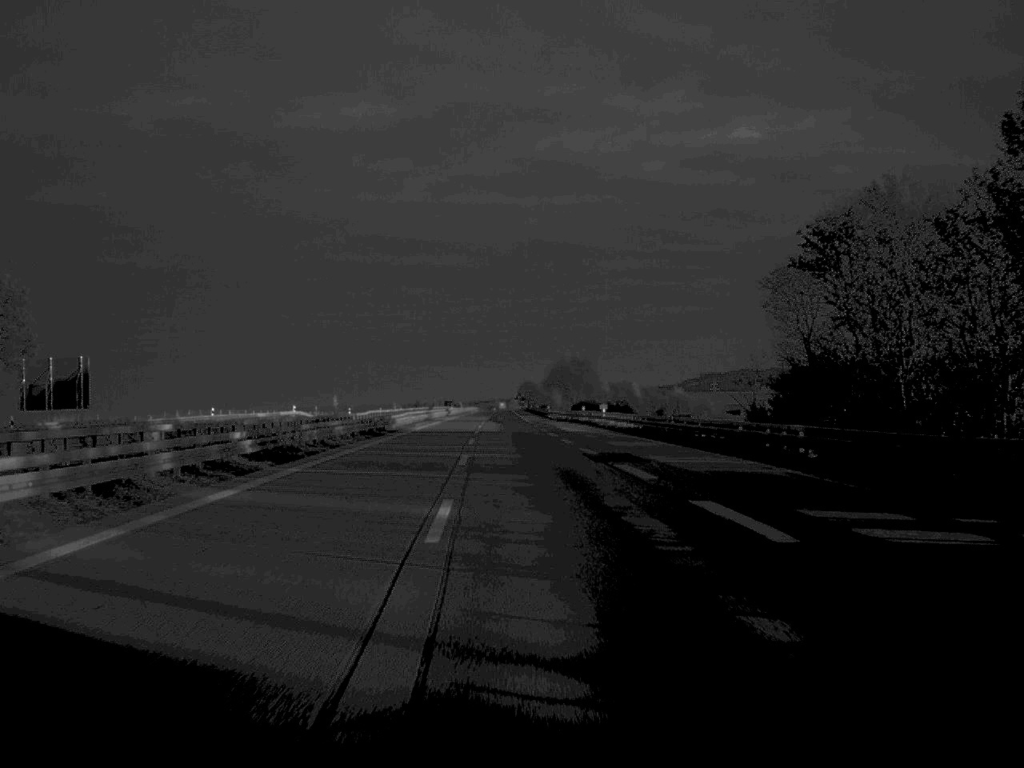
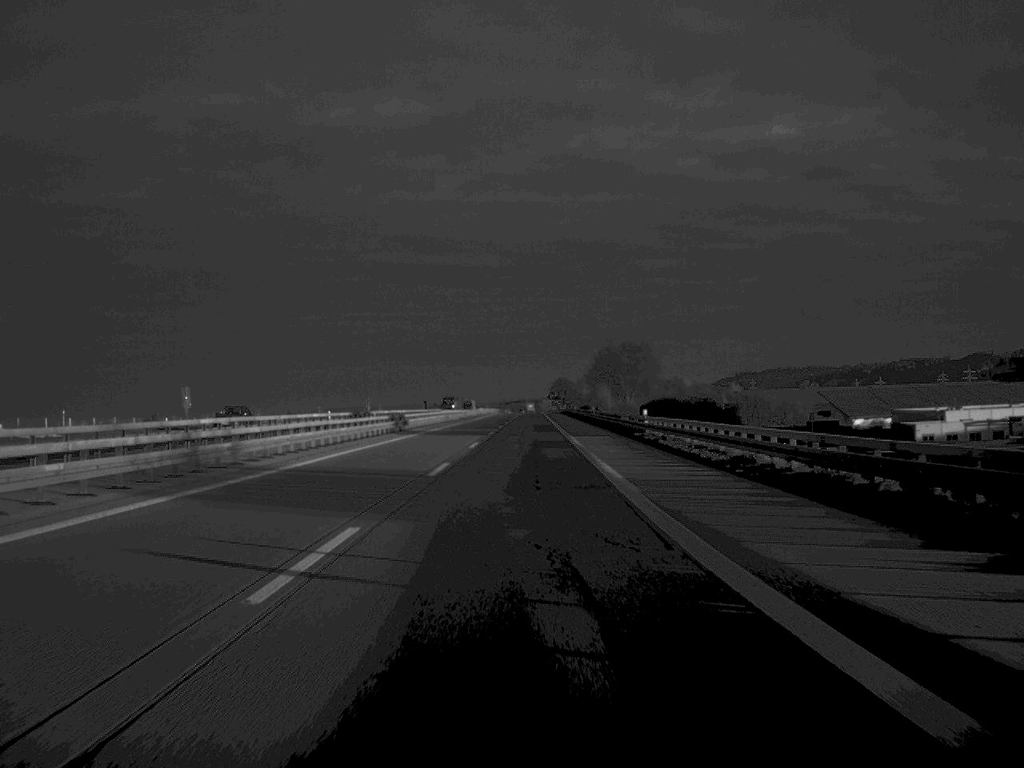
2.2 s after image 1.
(-1.4, +94.0) m; -1°
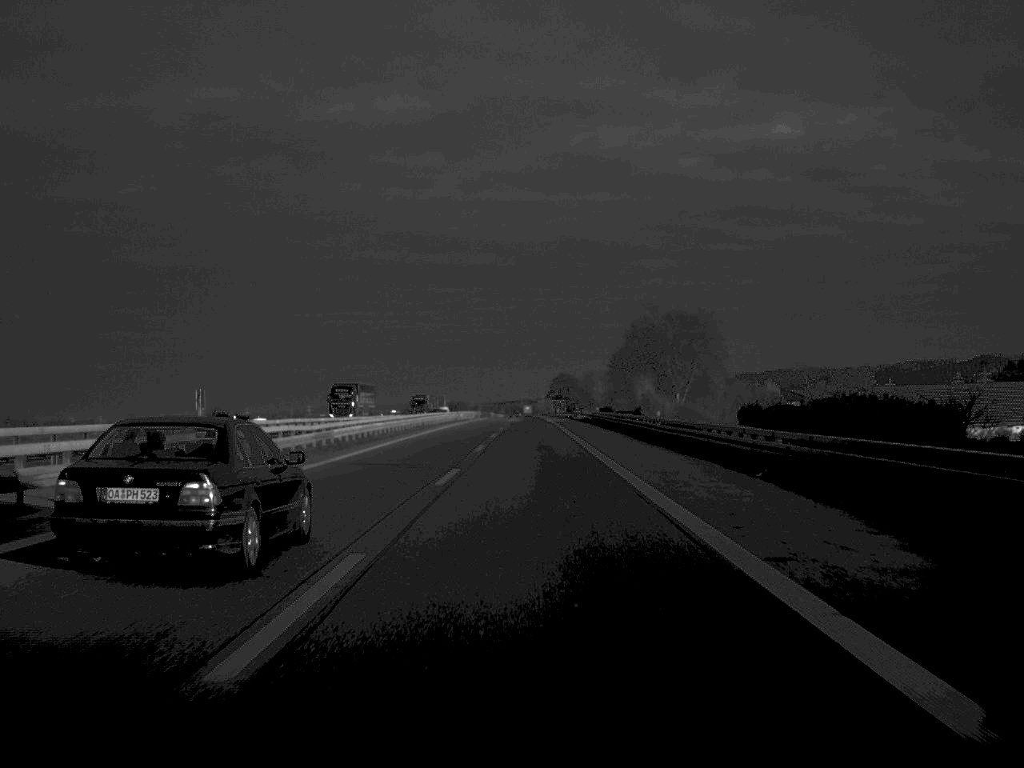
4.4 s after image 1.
(-0.1, +96.4) m; 0°
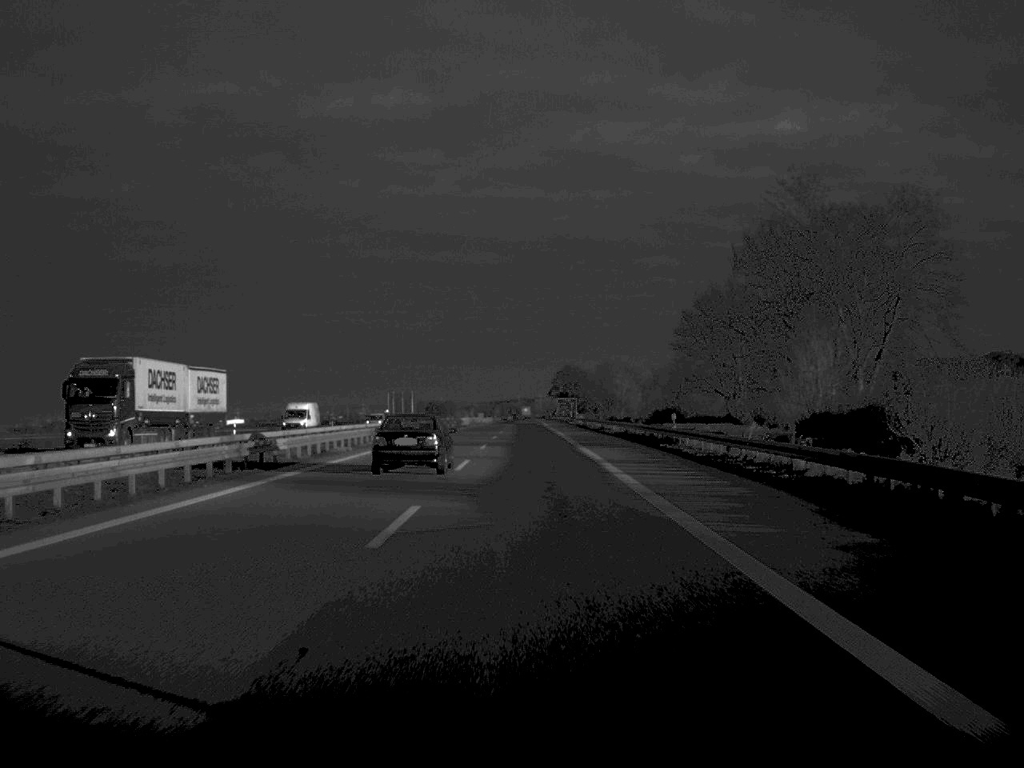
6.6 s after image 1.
(+0.1, +100.7) m; 0°
